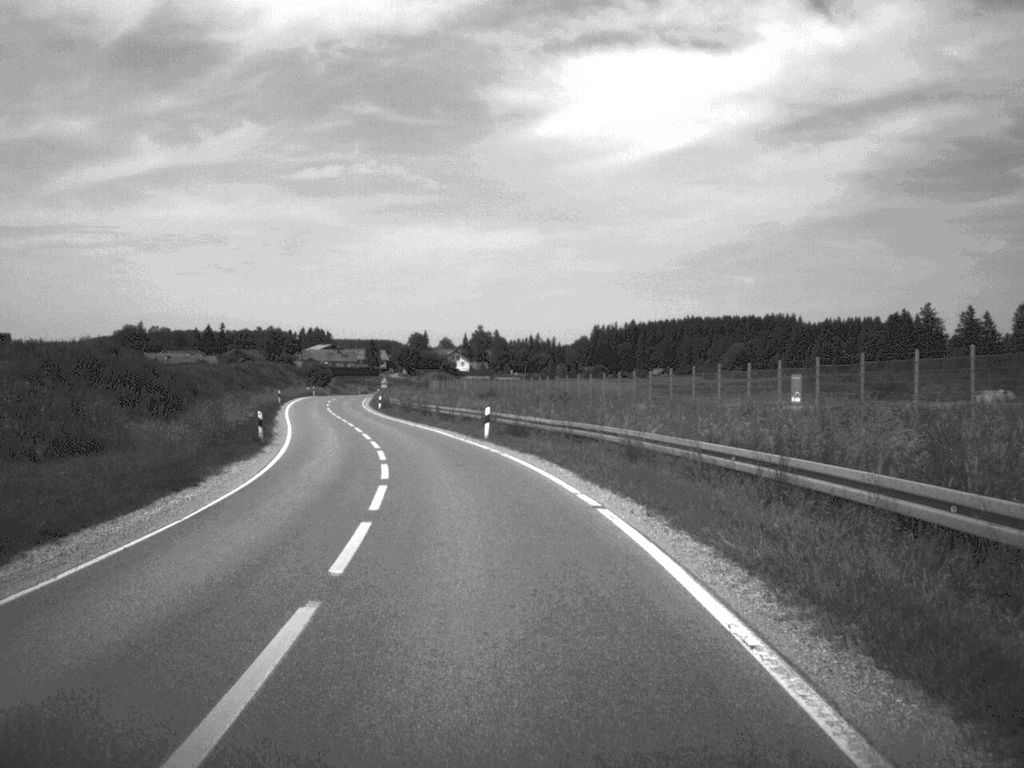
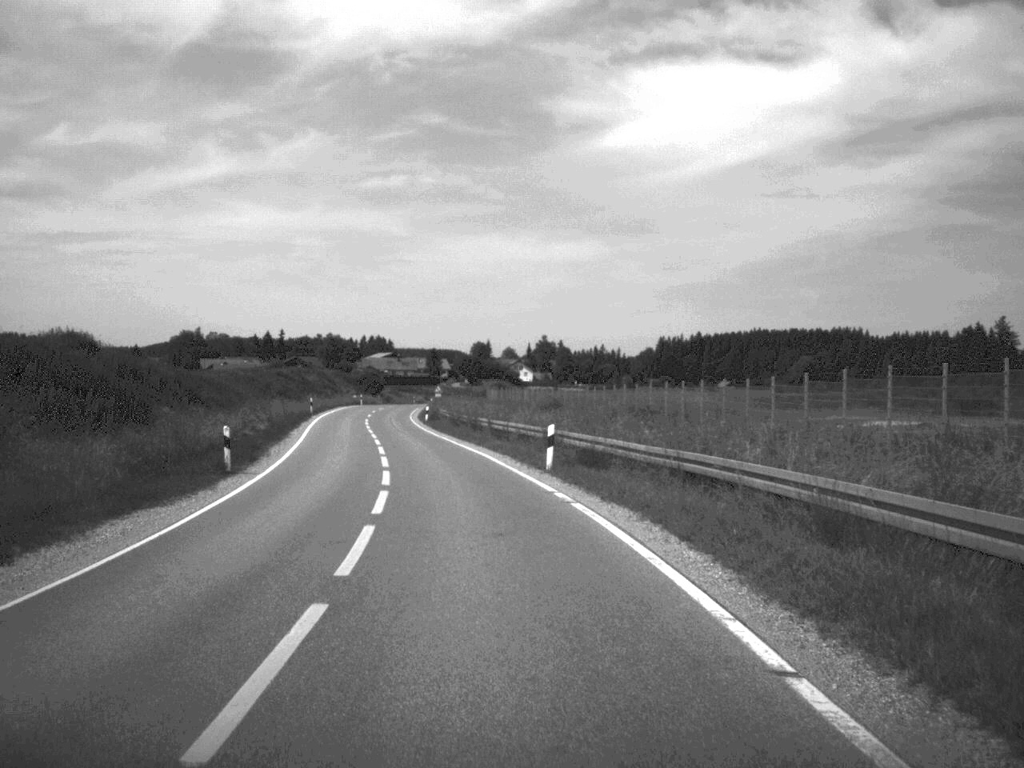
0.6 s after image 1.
(-0.3, +11.5) m; -3°
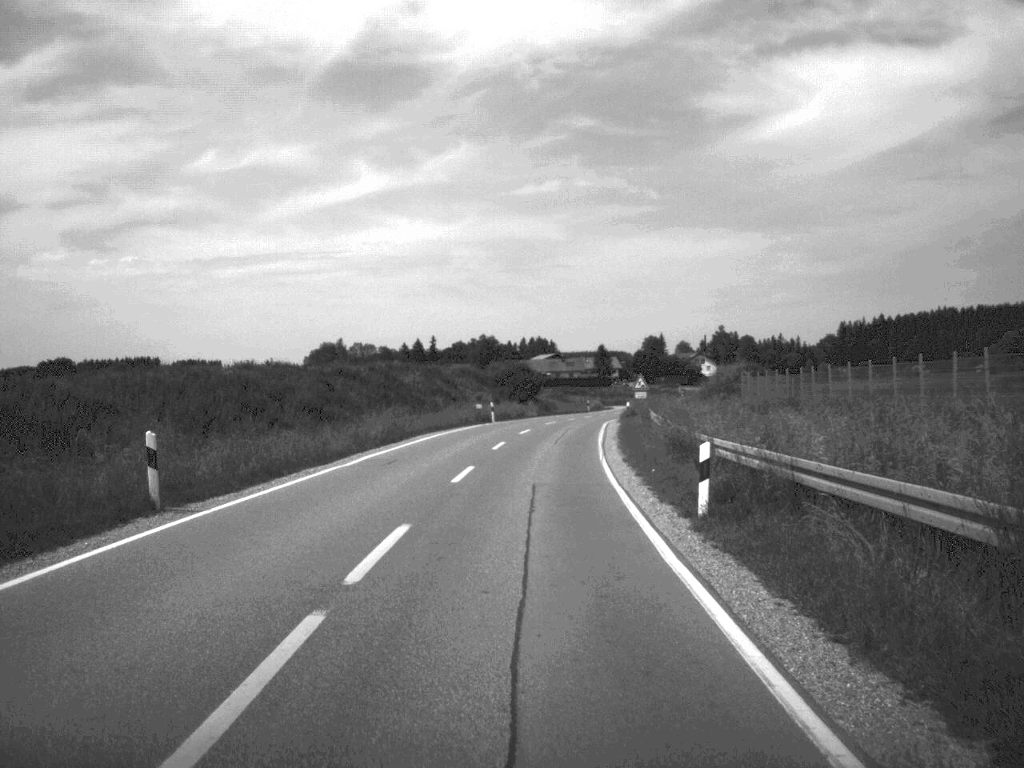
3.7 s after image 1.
(-5.8, +60.0) m; -7°
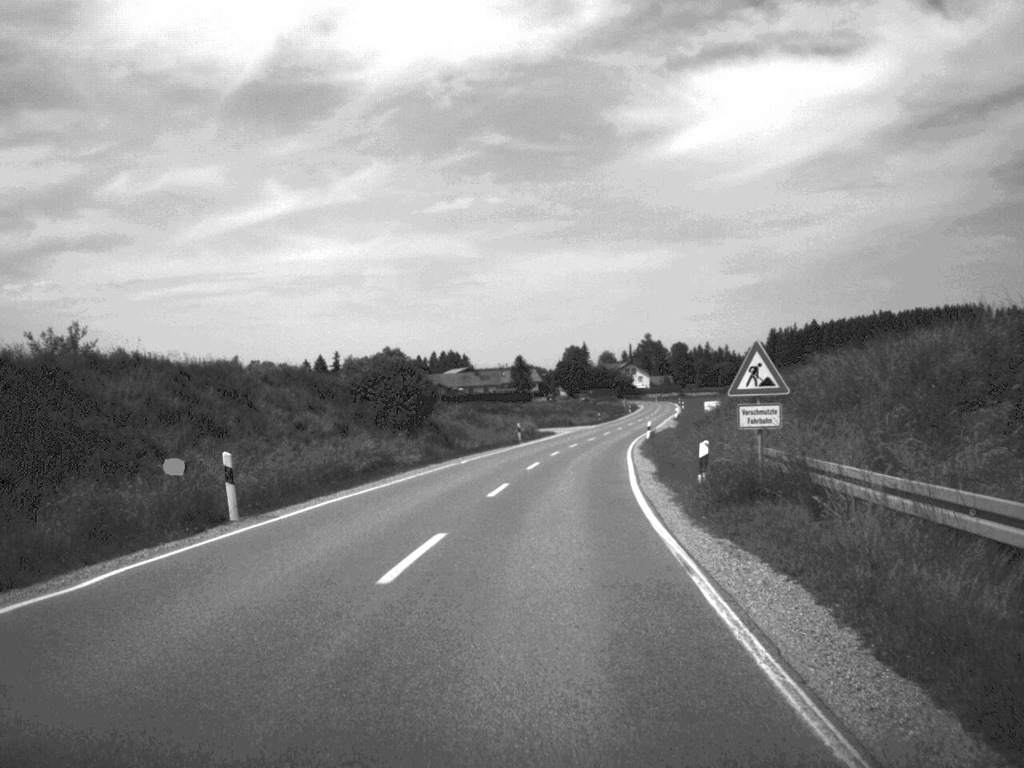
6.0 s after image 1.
(+1.3, +46.4) m; +4°
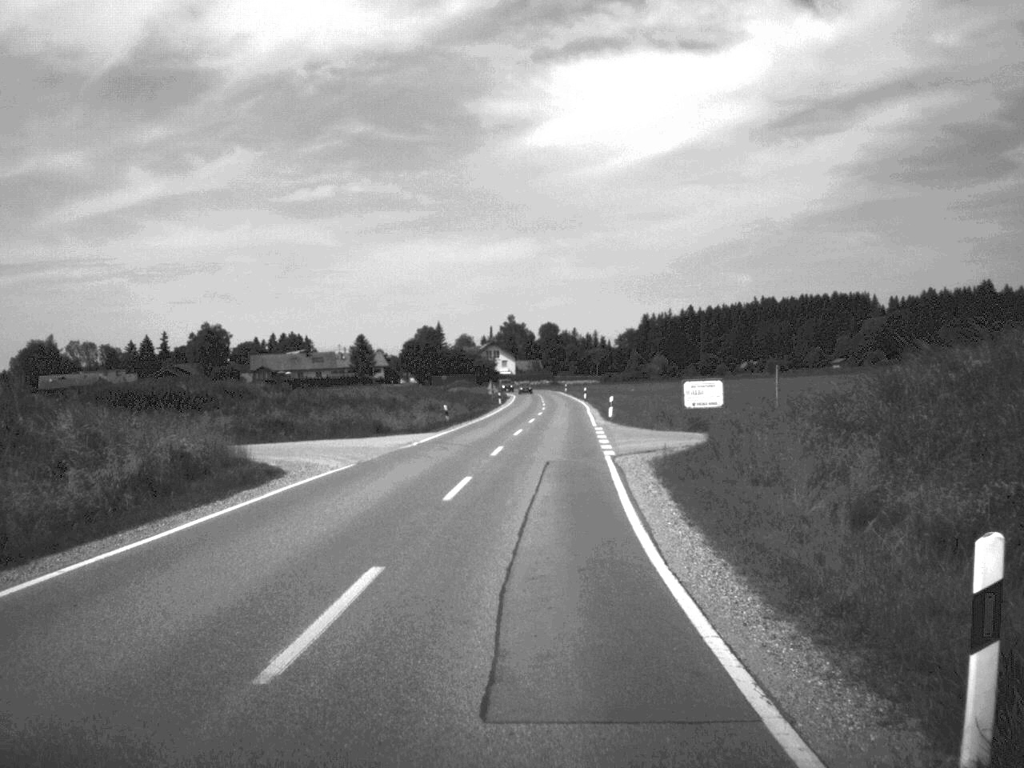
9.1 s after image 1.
(+3.7, +61.9) m; +6°
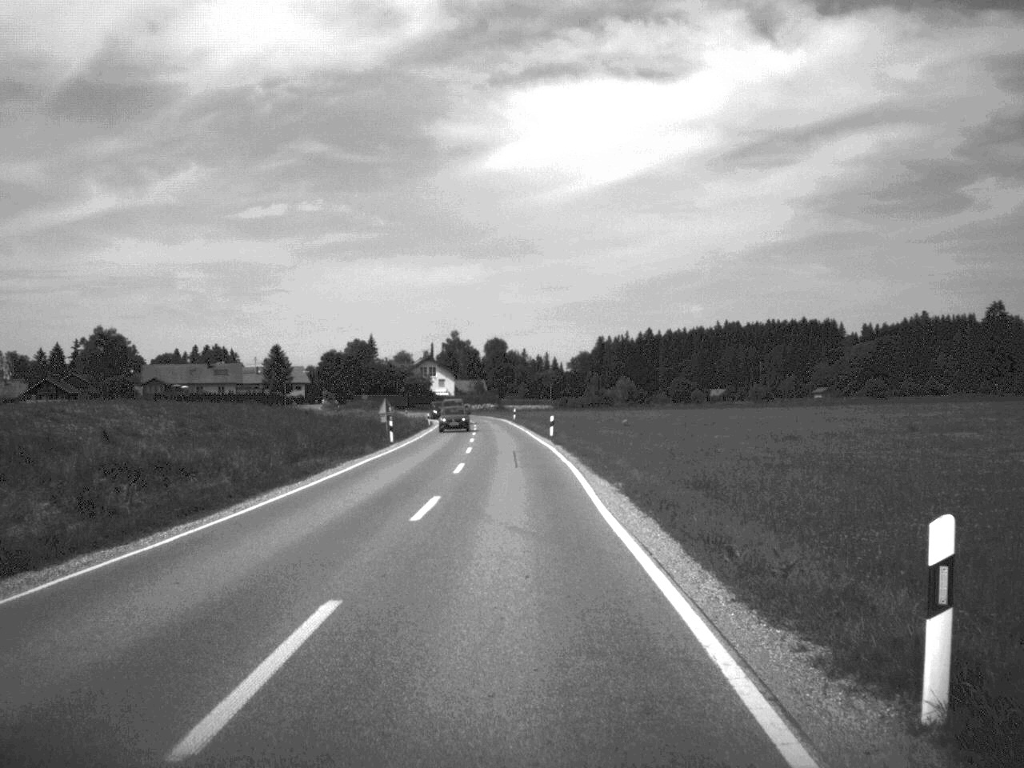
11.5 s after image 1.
(+1.3, +48.5) m; +2°
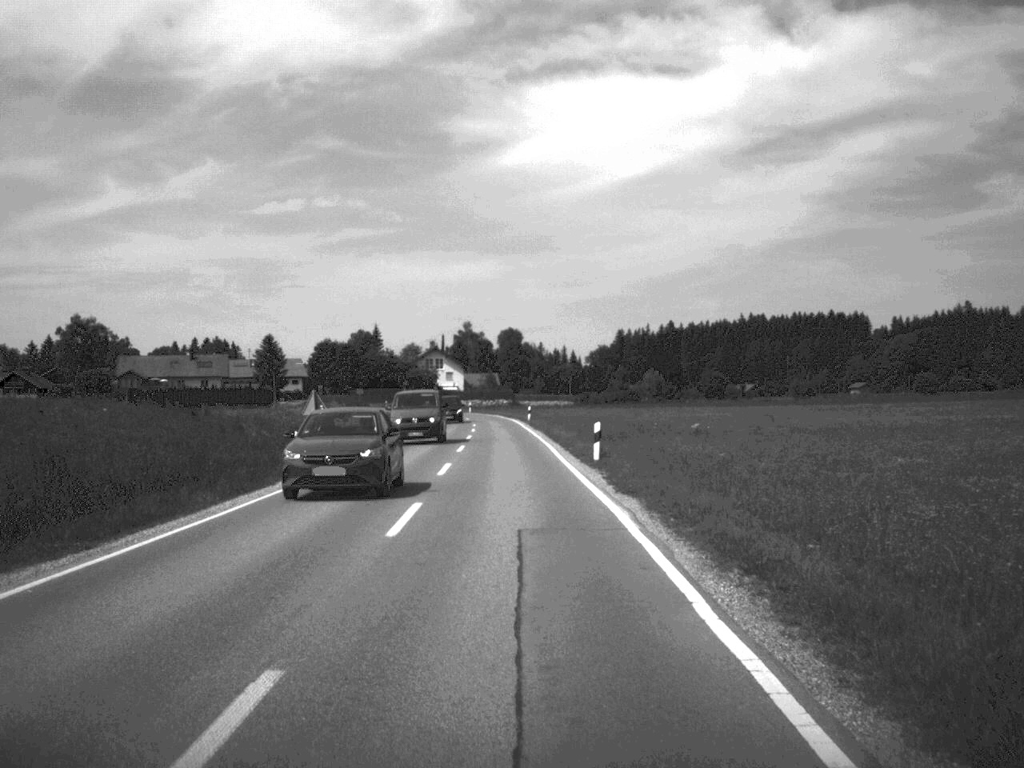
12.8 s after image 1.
(-0.1, +26.0) m; -1°
